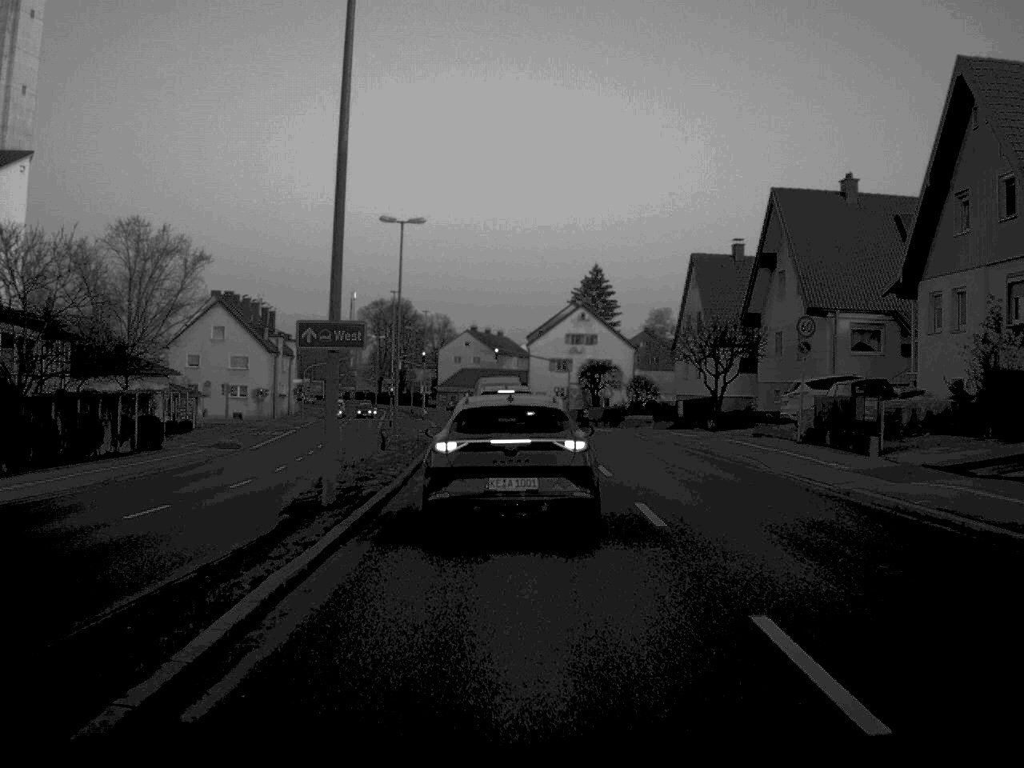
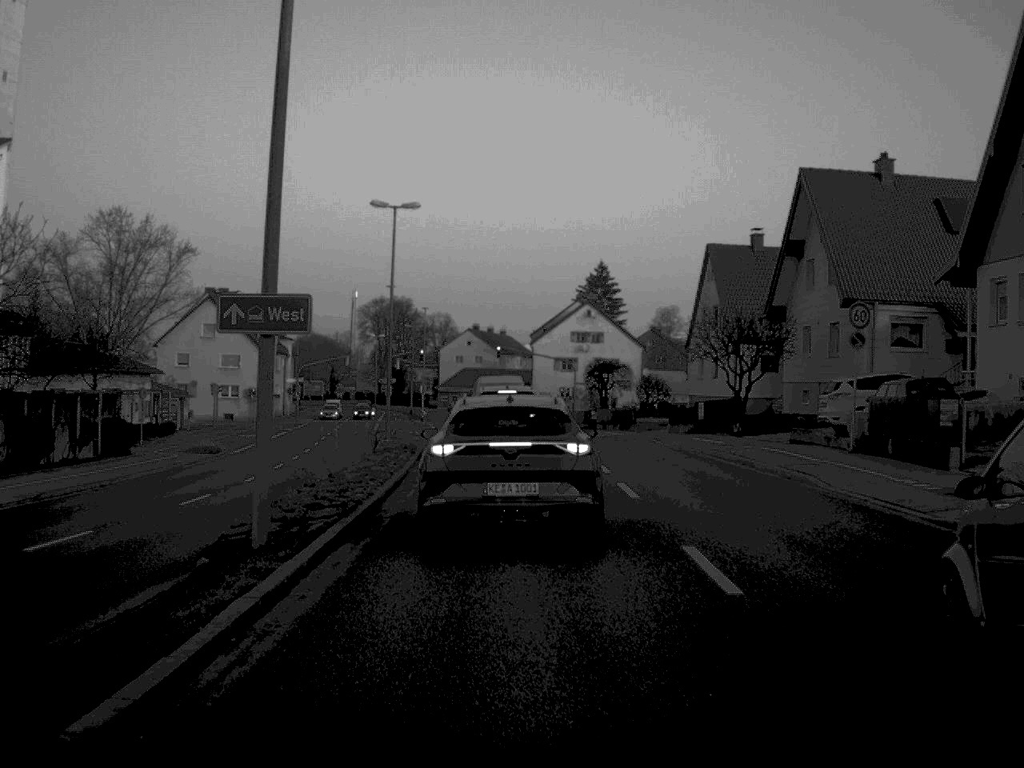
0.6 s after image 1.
(0.0, +4.9) m; 0°
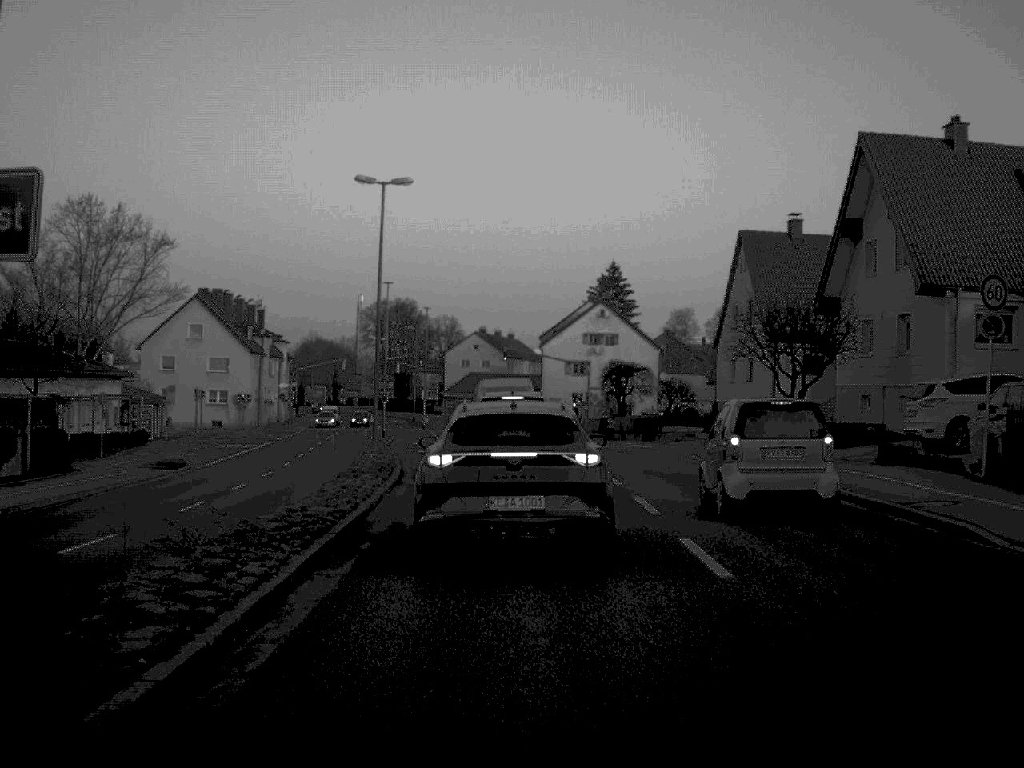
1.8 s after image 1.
(0.0, +7.6) m; 0°
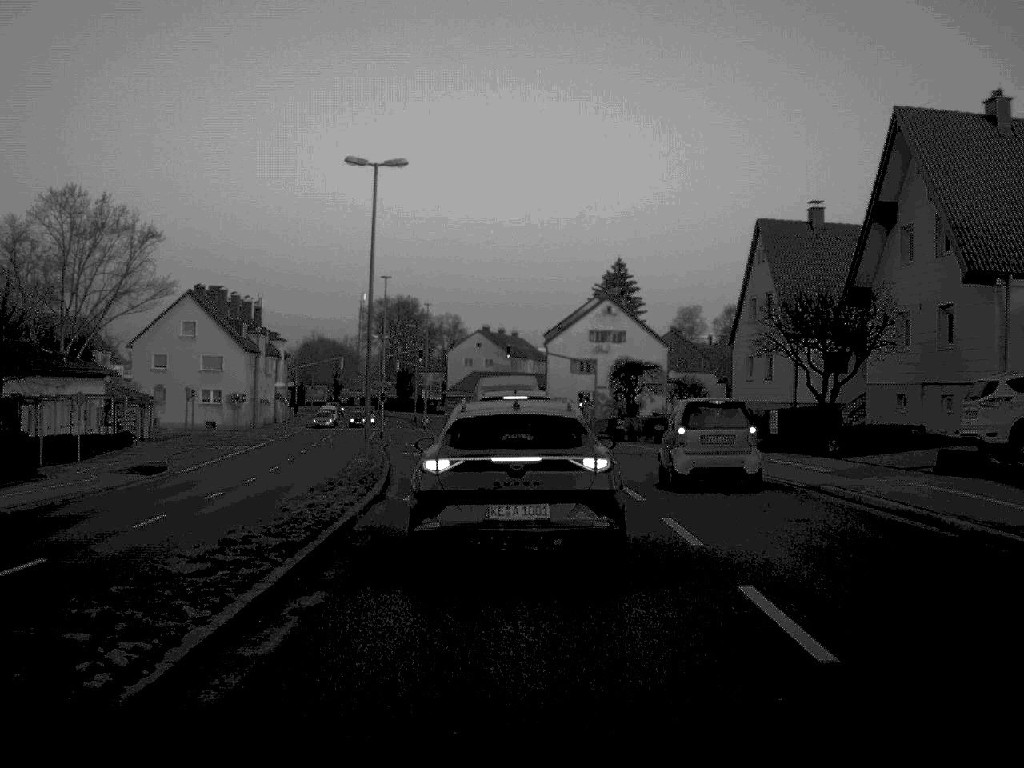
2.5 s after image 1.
(0.0, +3.6) m; 0°
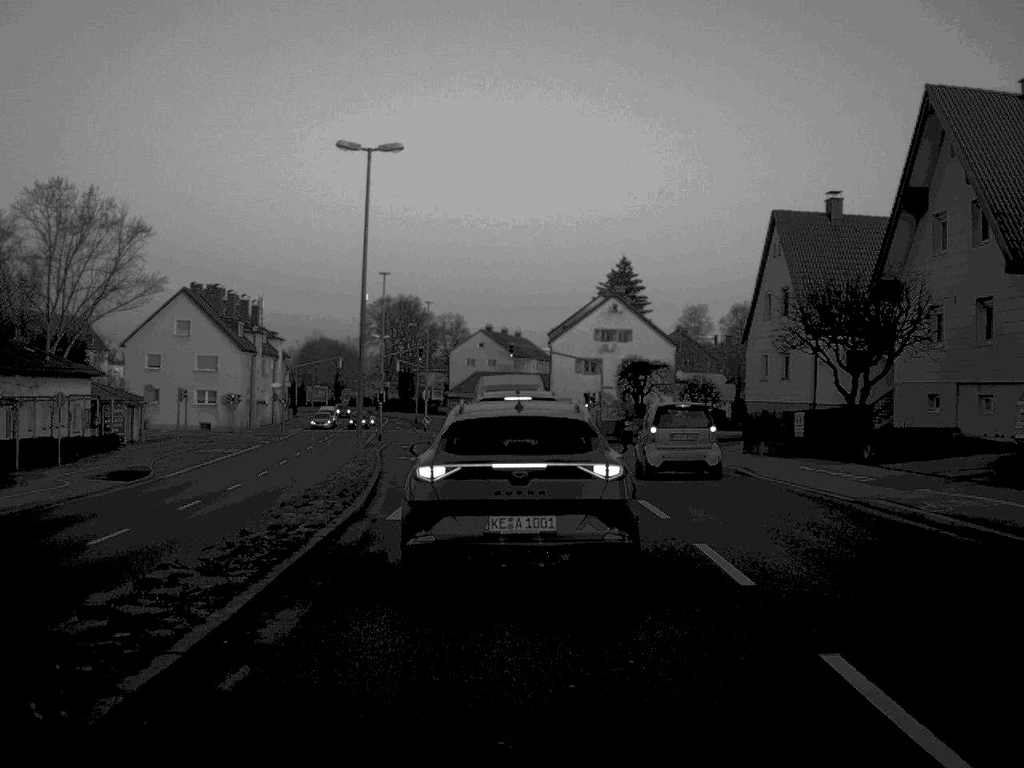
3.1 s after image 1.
(0.0, +2.8) m; 0°
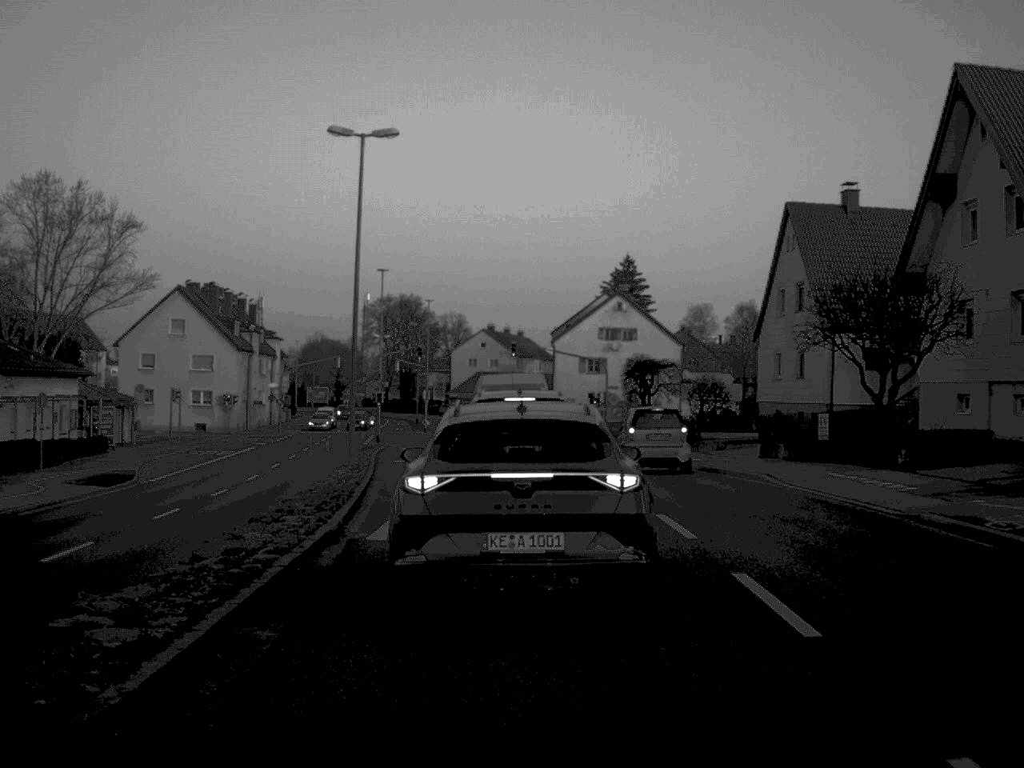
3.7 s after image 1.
(0.0, +2.3) m; 0°
